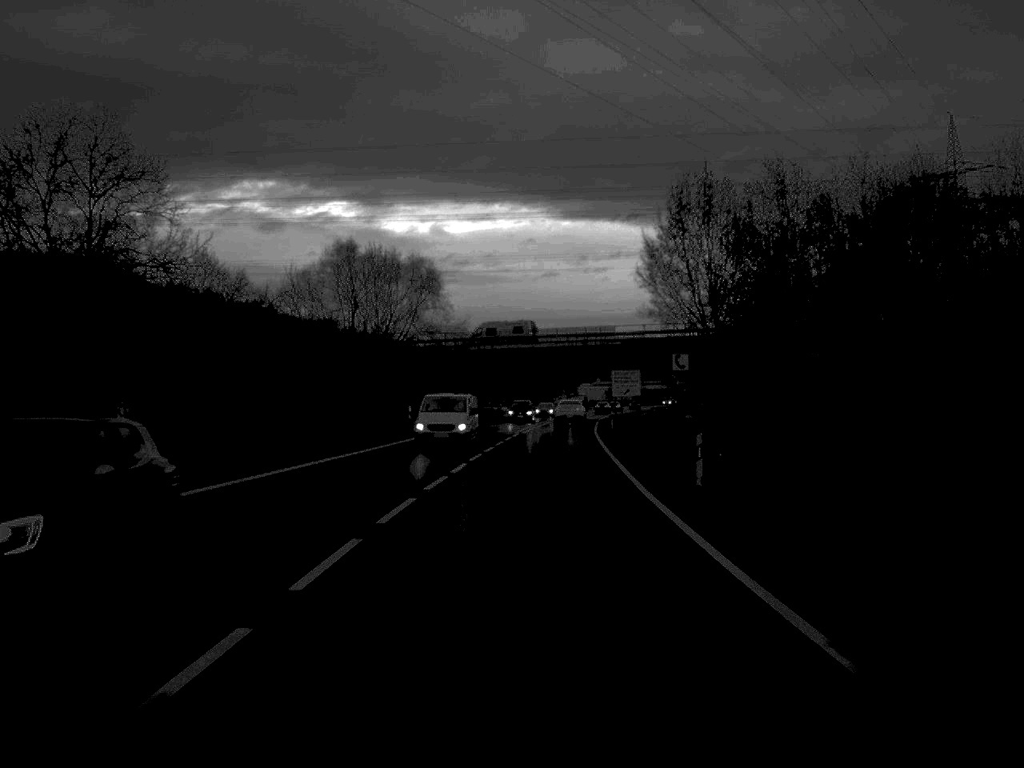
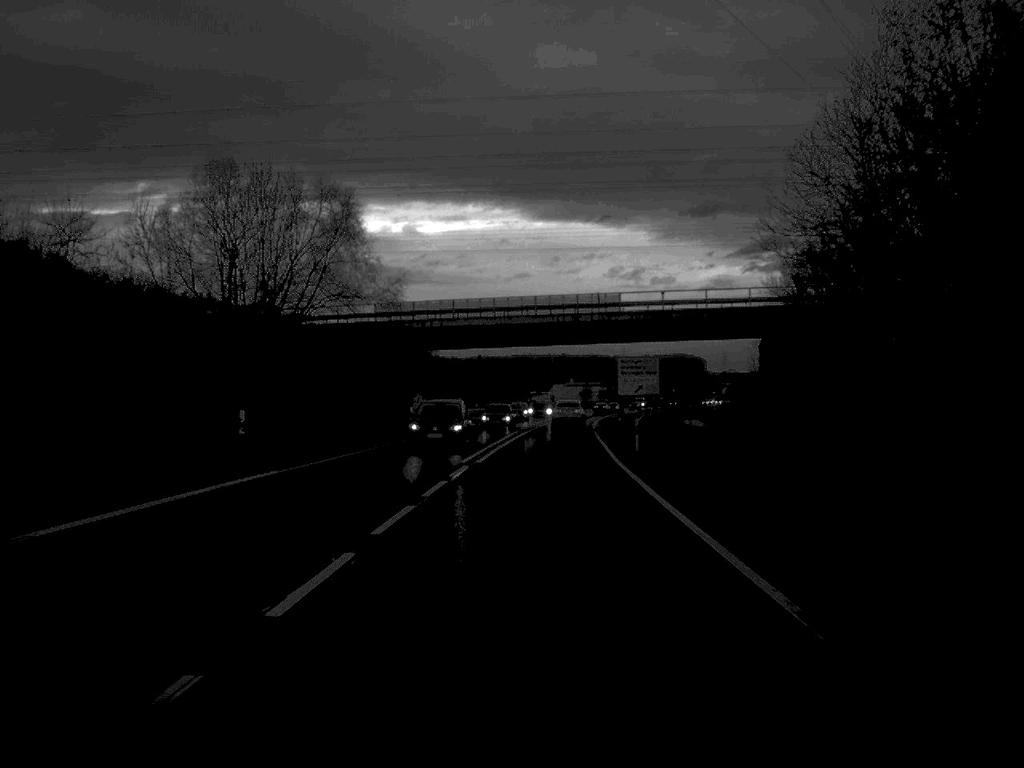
(+0.4, +31.2) m; +1°
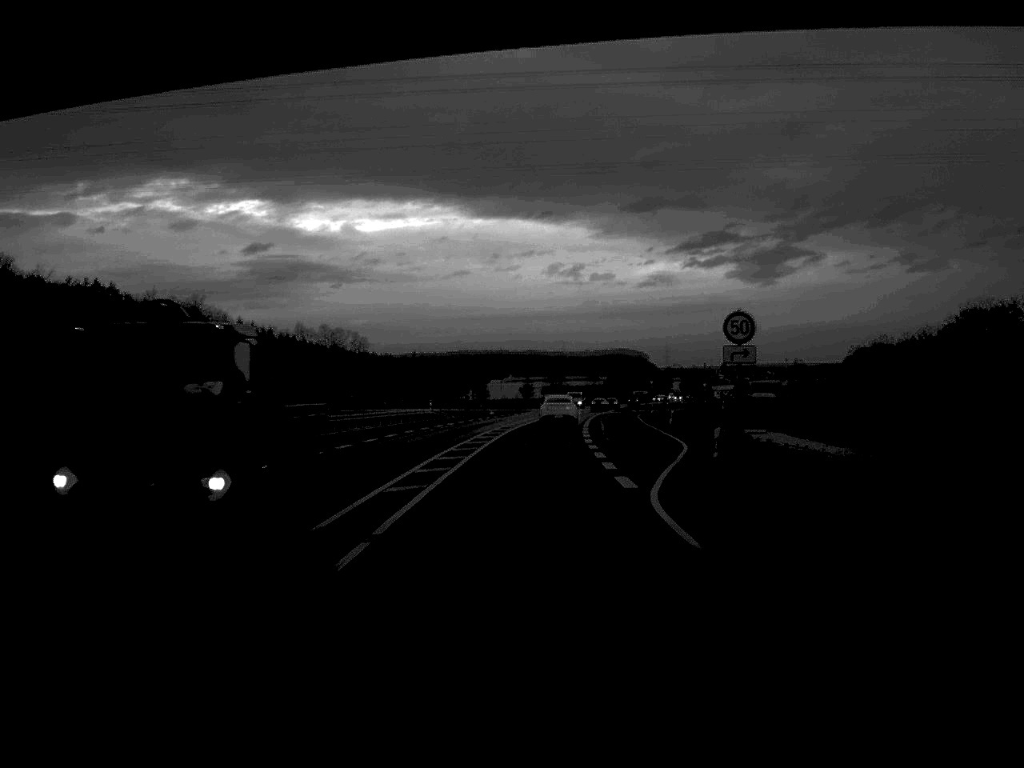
(+1.8, +66.6) m; +3°
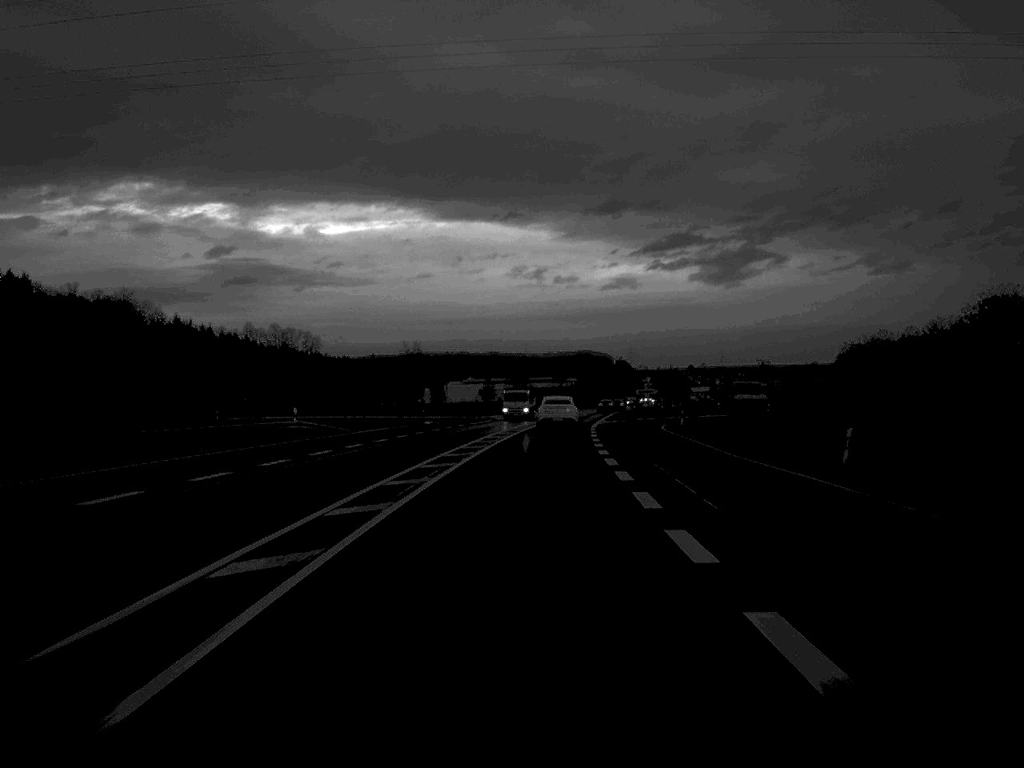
(+0.7, +46.5) m; +2°
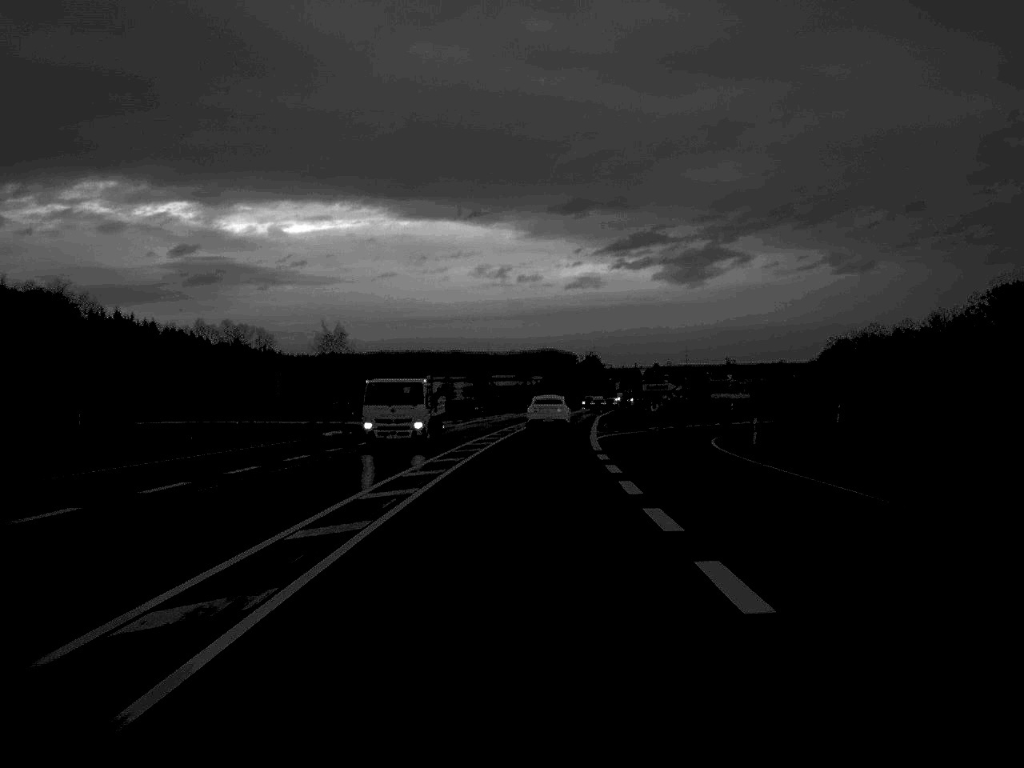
(+0.5, +32.6) m; +2°
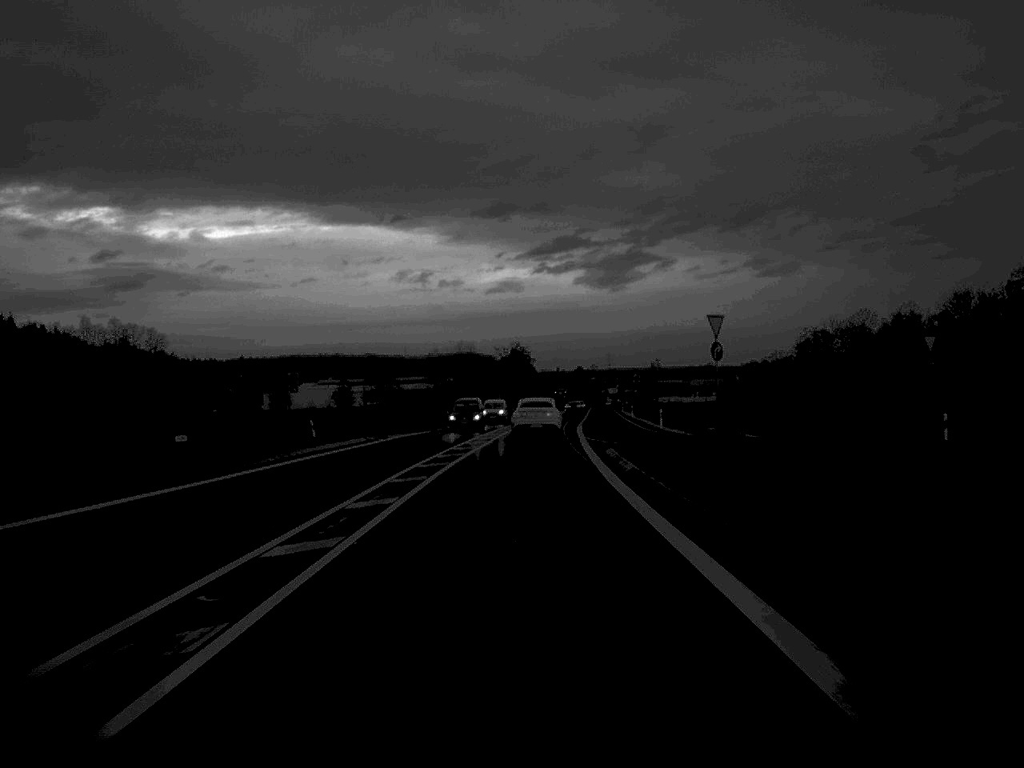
(+2.2, +73.1) m; +4°
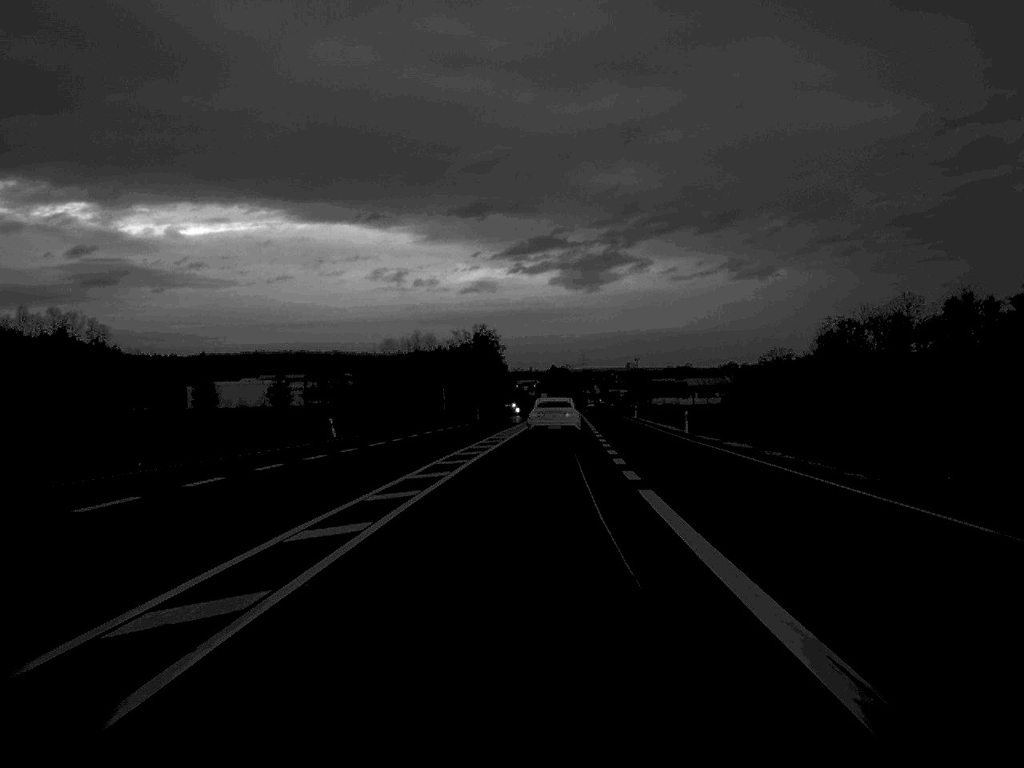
(+0.8, +58.4) m; +1°
